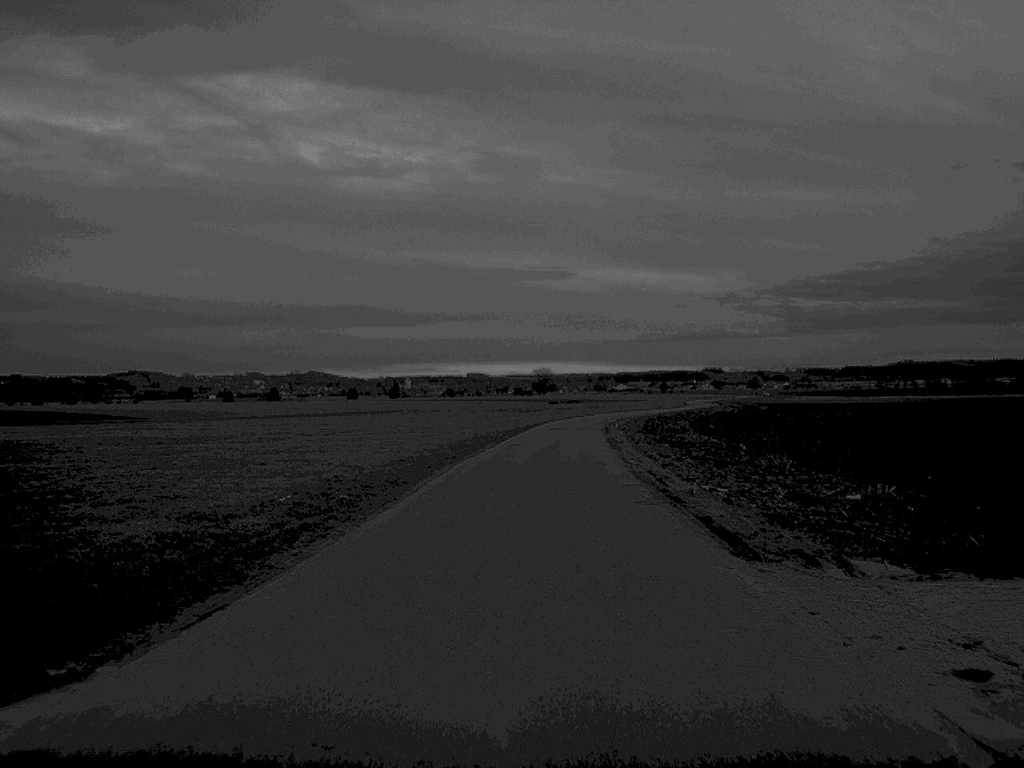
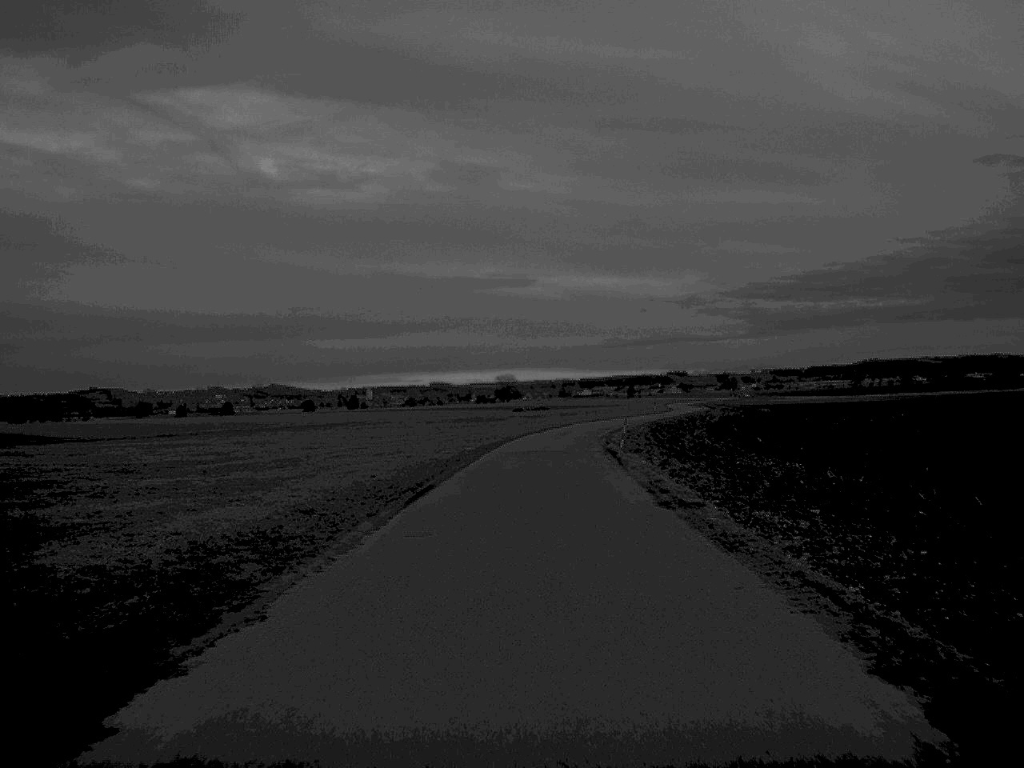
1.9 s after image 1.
(+0.5, +30.2) m; +2°
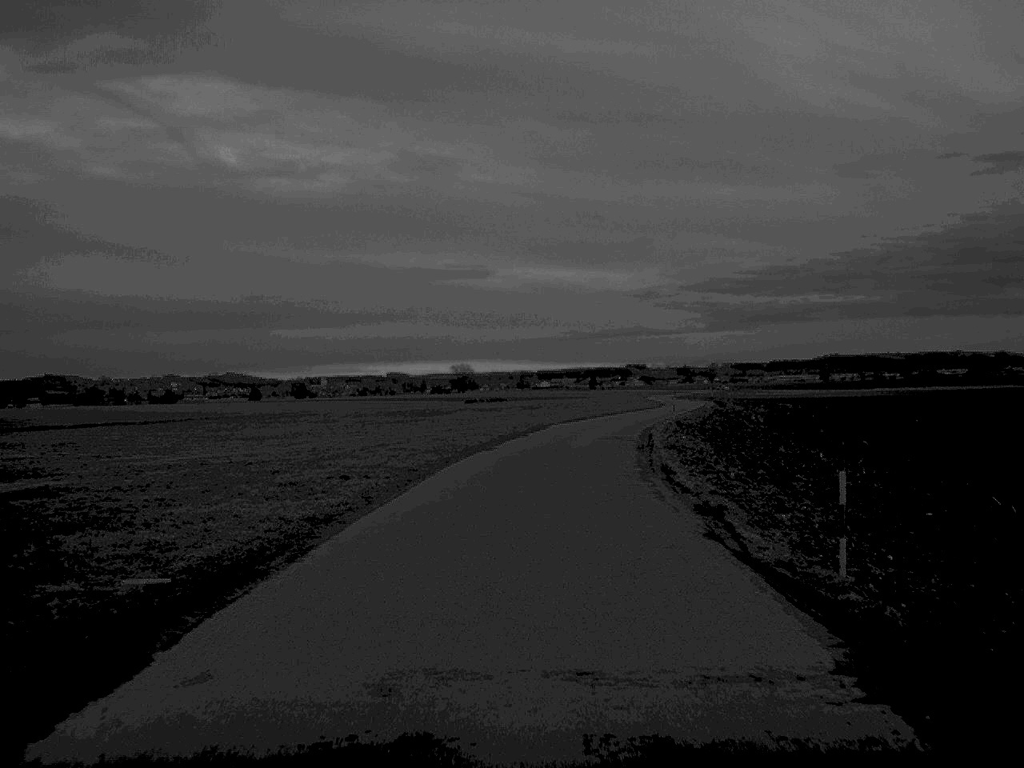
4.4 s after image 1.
(+0.6, +40.5) m; +2°
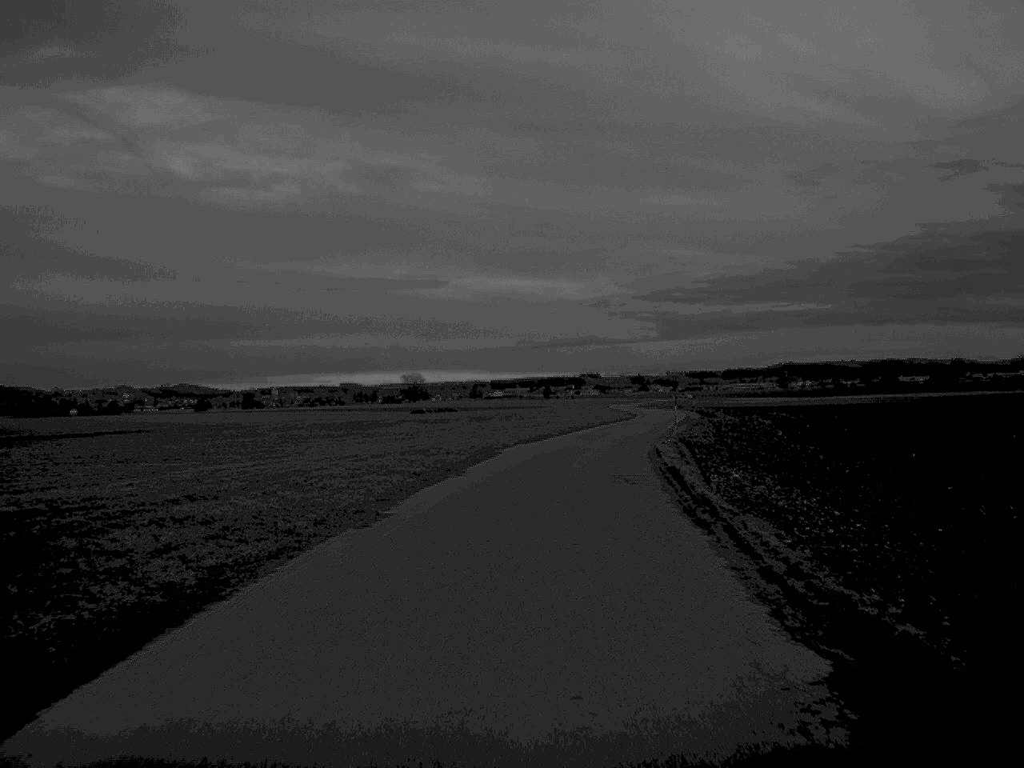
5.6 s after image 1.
(+0.4, +19.9) m; +2°
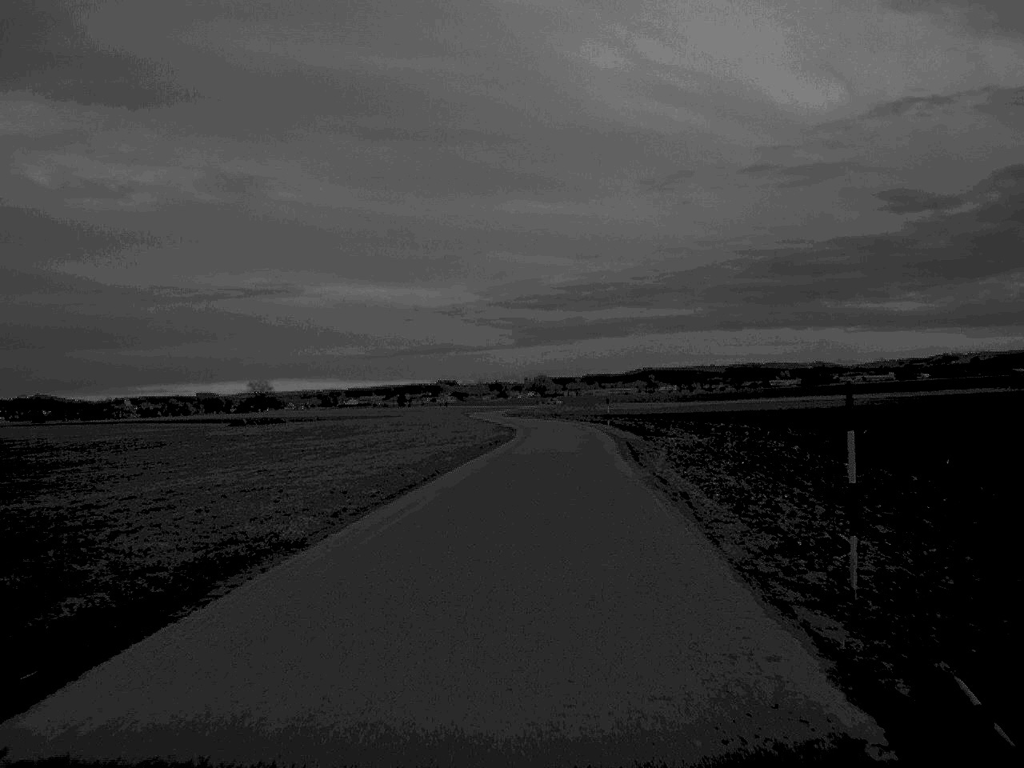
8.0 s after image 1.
(+2.3, +41.6) m; +7°
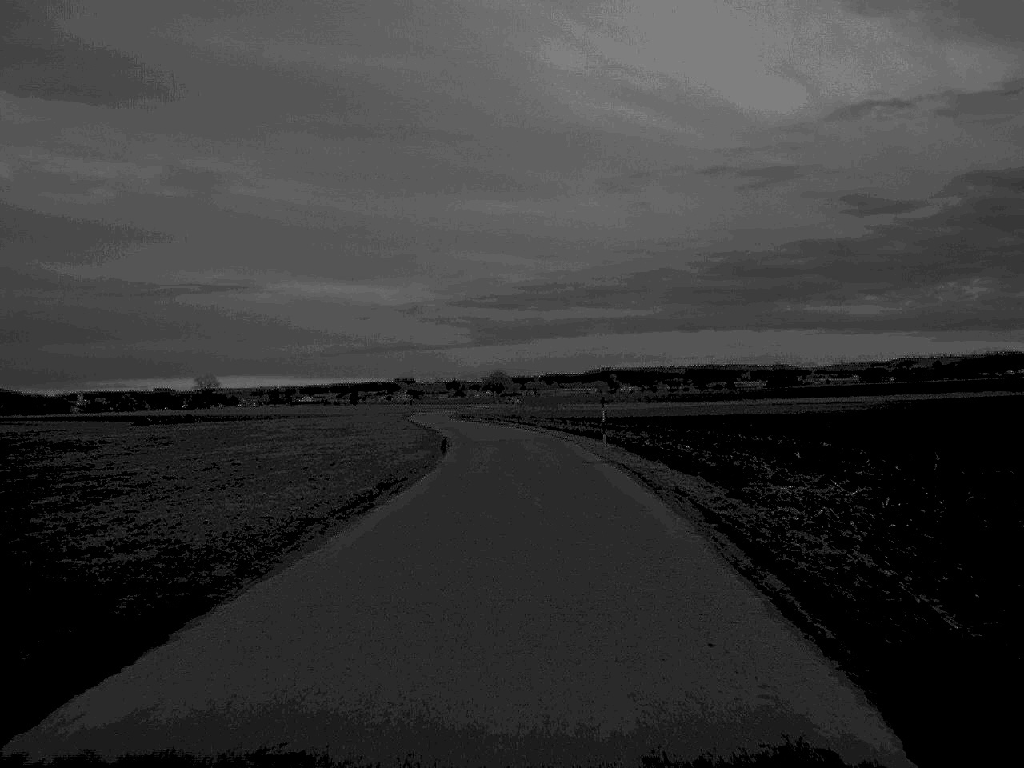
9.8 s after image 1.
(+0.6, +29.0) m; +2°
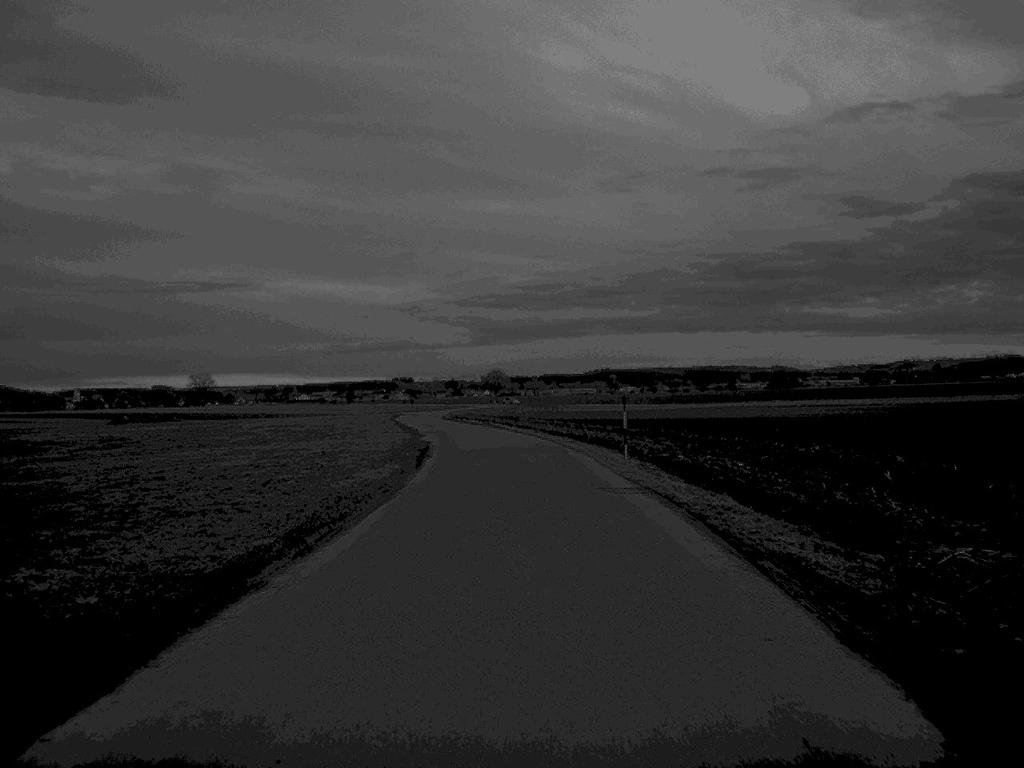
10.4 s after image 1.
(0.0, +9.2) m; 0°
